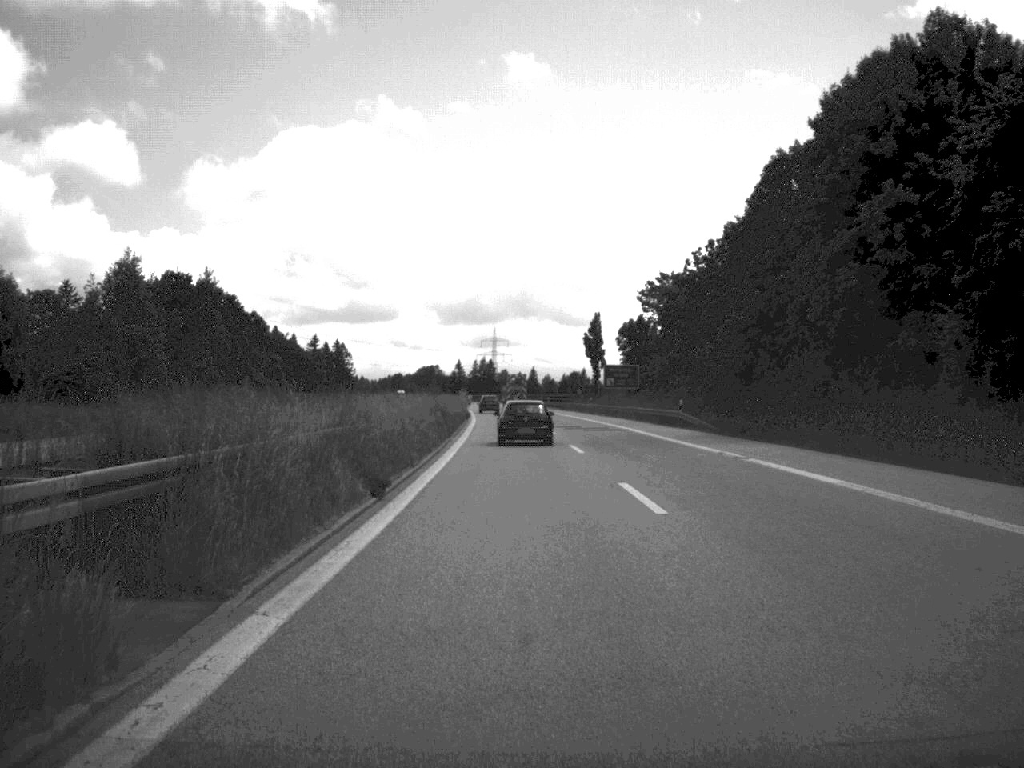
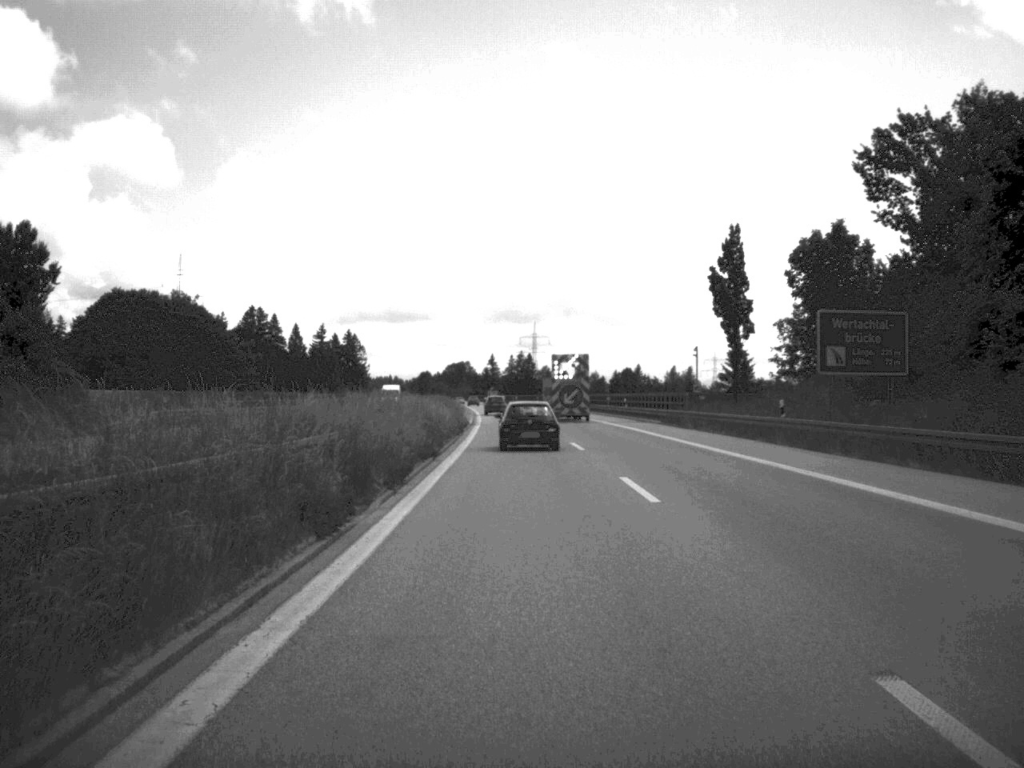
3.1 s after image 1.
(-1.3, +68.8) m; -2°
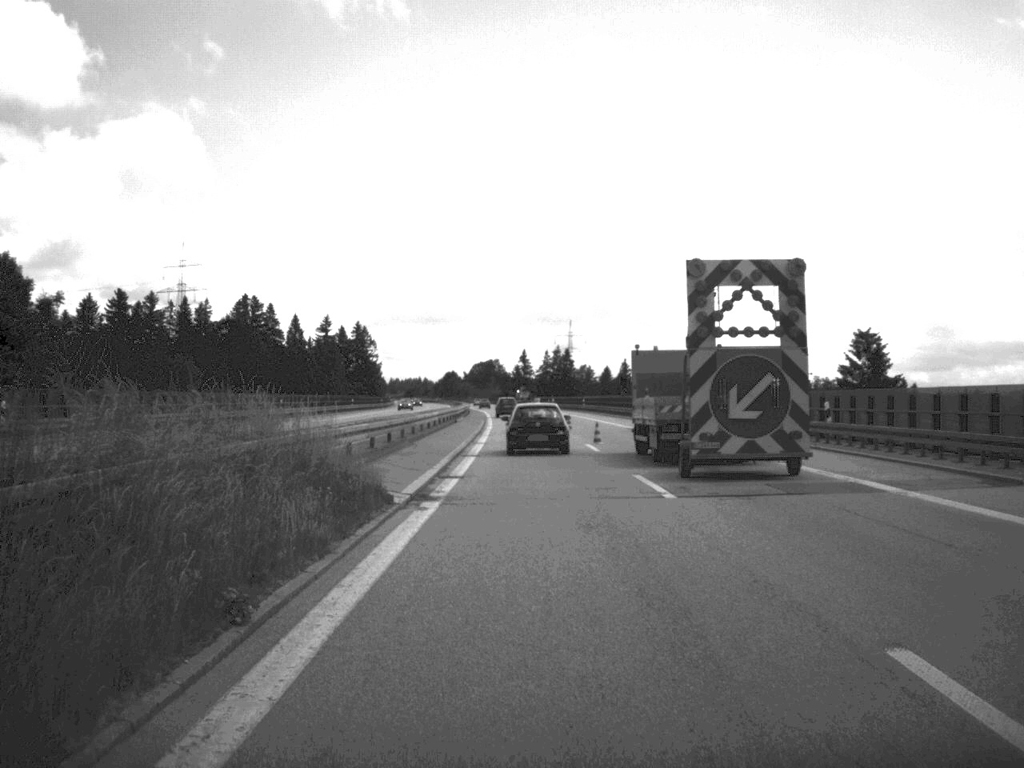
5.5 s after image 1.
(-0.8, +52.2) m; -2°
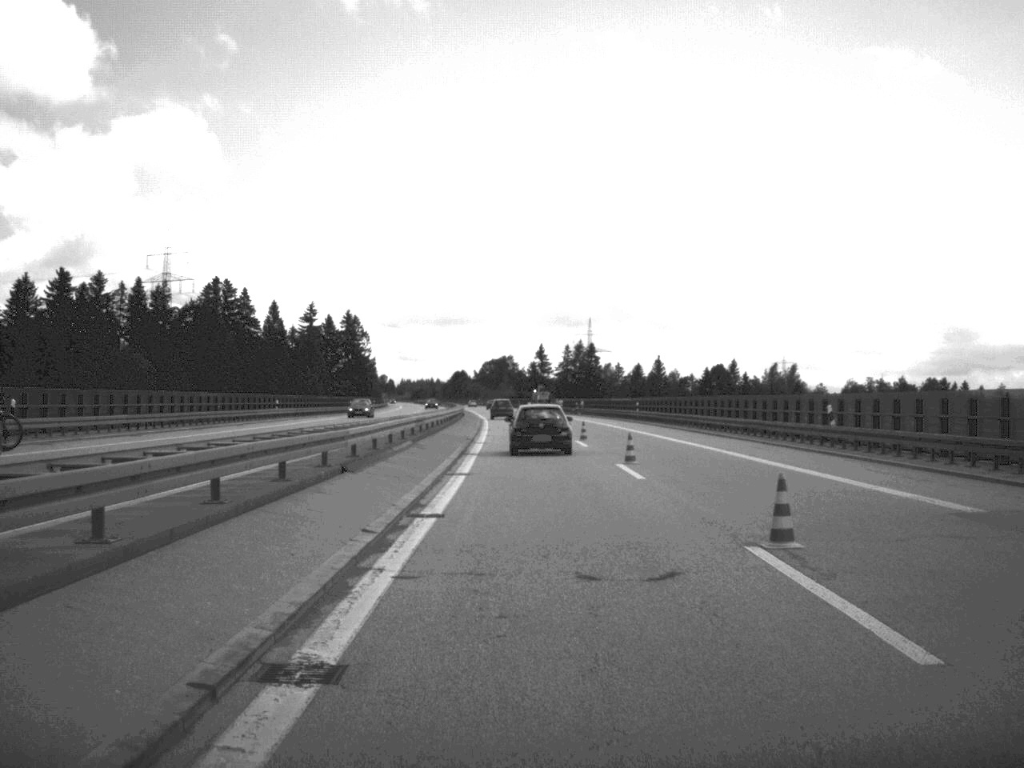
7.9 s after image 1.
(-0.4, +47.5) m; -1°
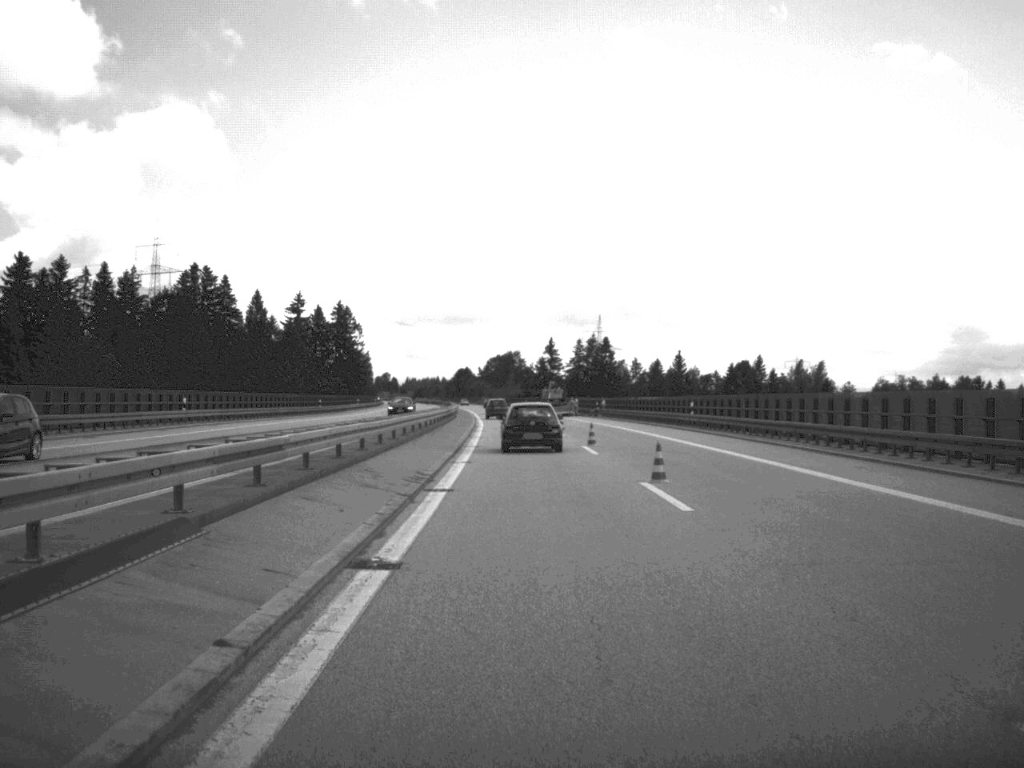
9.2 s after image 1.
(-0.1, +25.0) m; 0°
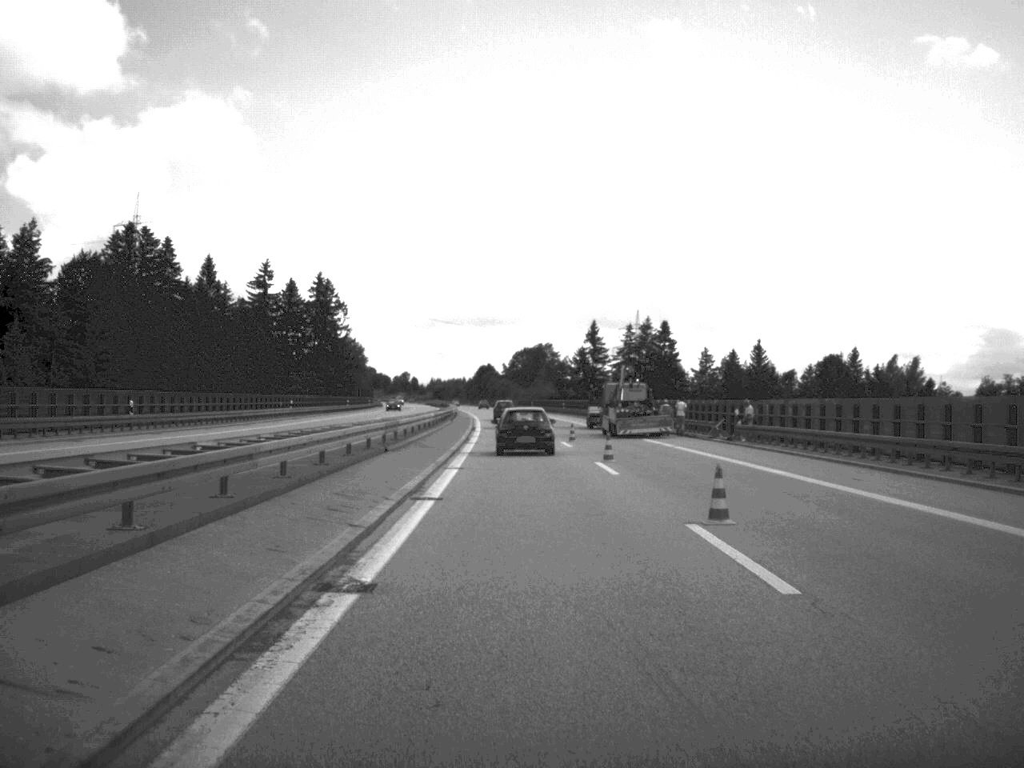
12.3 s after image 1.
(-0.9, +60.5) m; -2°
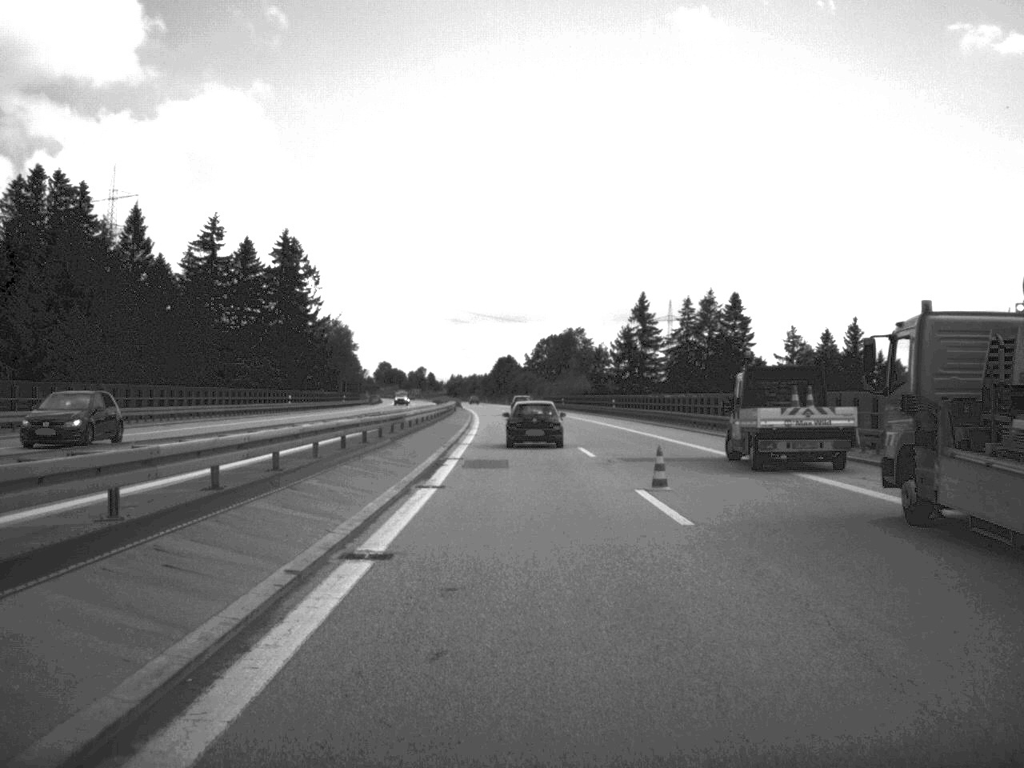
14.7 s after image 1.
(-0.5, +47.5) m; -1°
